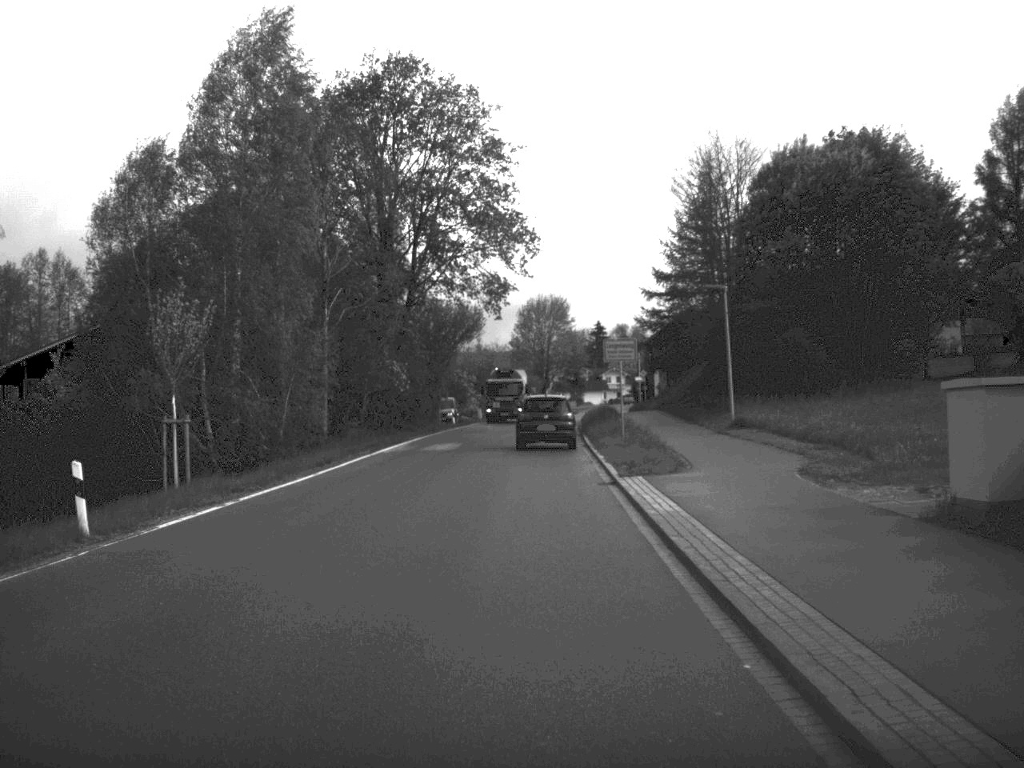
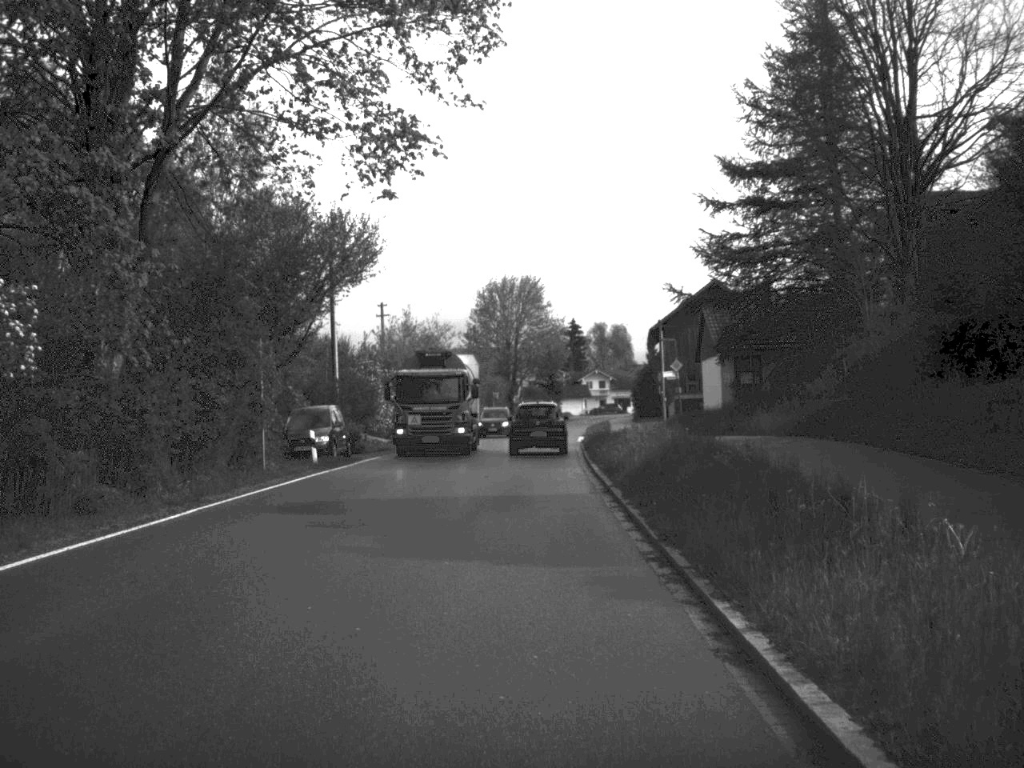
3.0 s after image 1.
(+0.5, +39.4) m; +1°
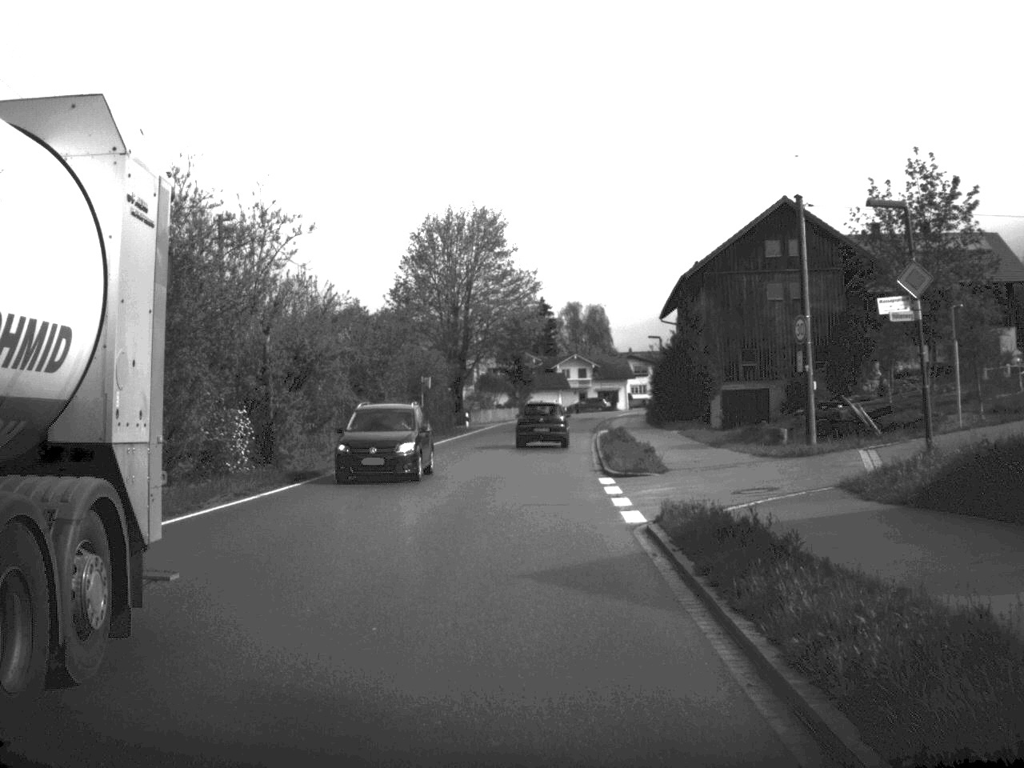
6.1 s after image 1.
(+0.4, +39.5) m; +2°
